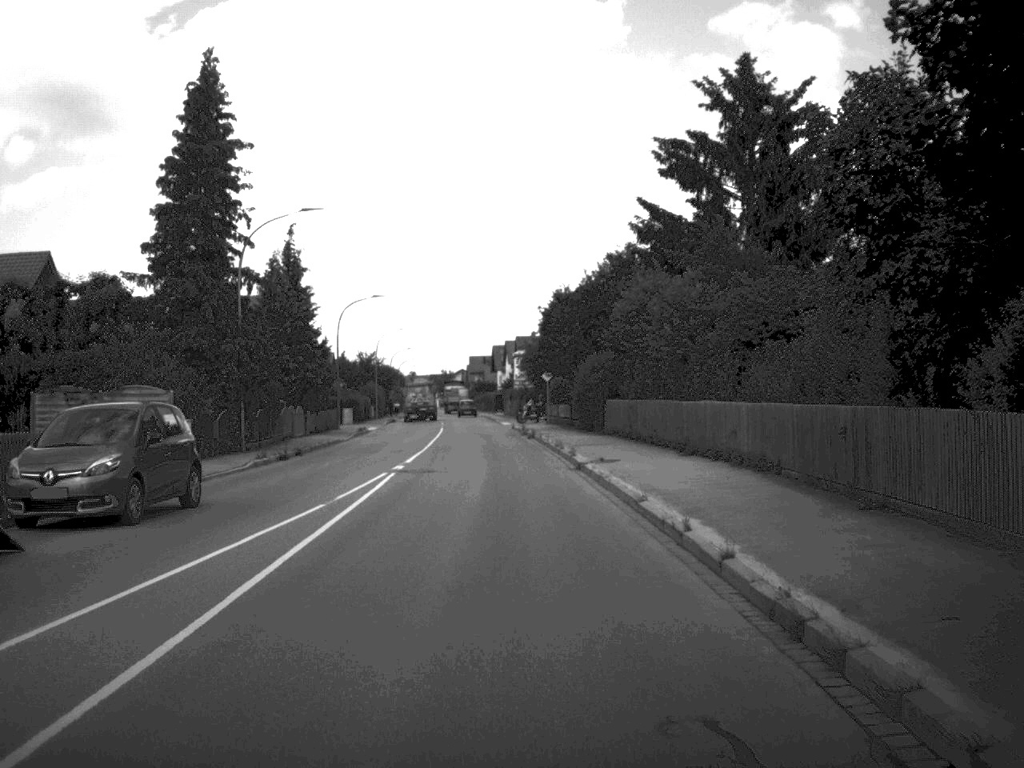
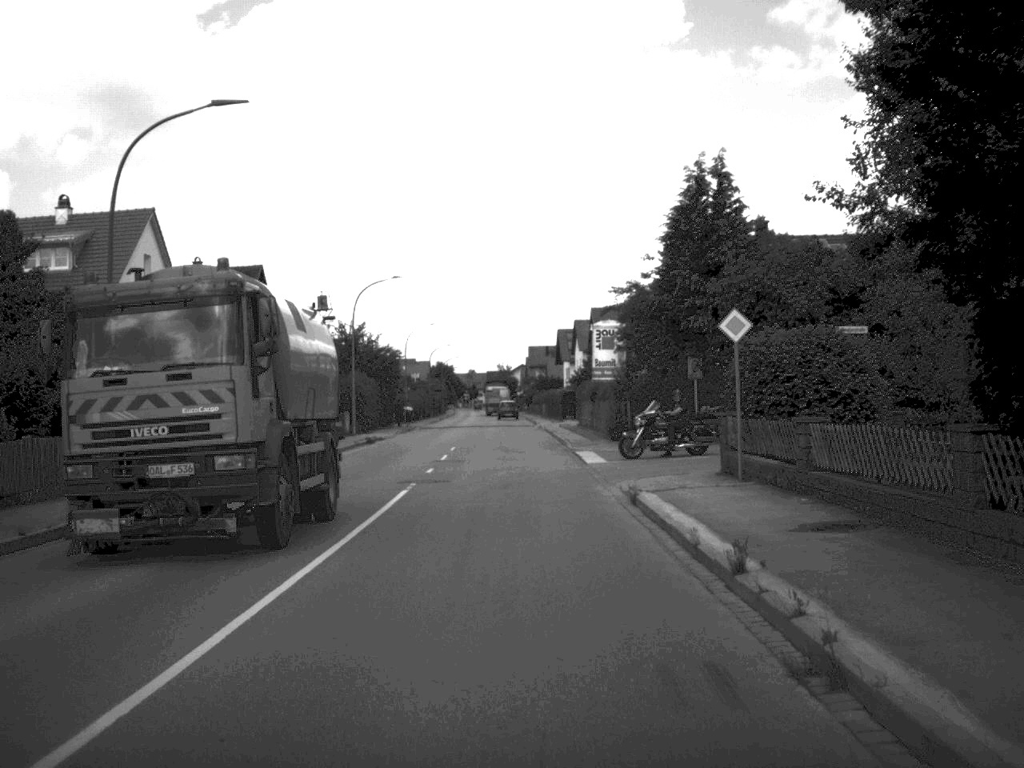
(-1.4, +45.9) m; -3°
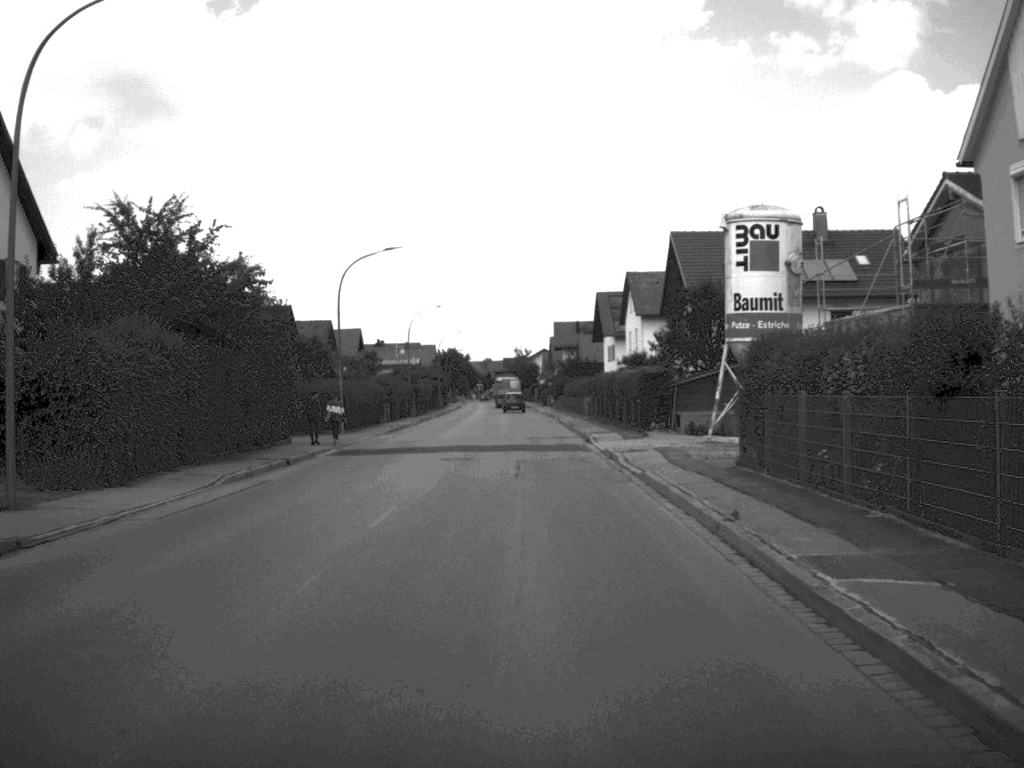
(-0.8, +43.0) m; -1°
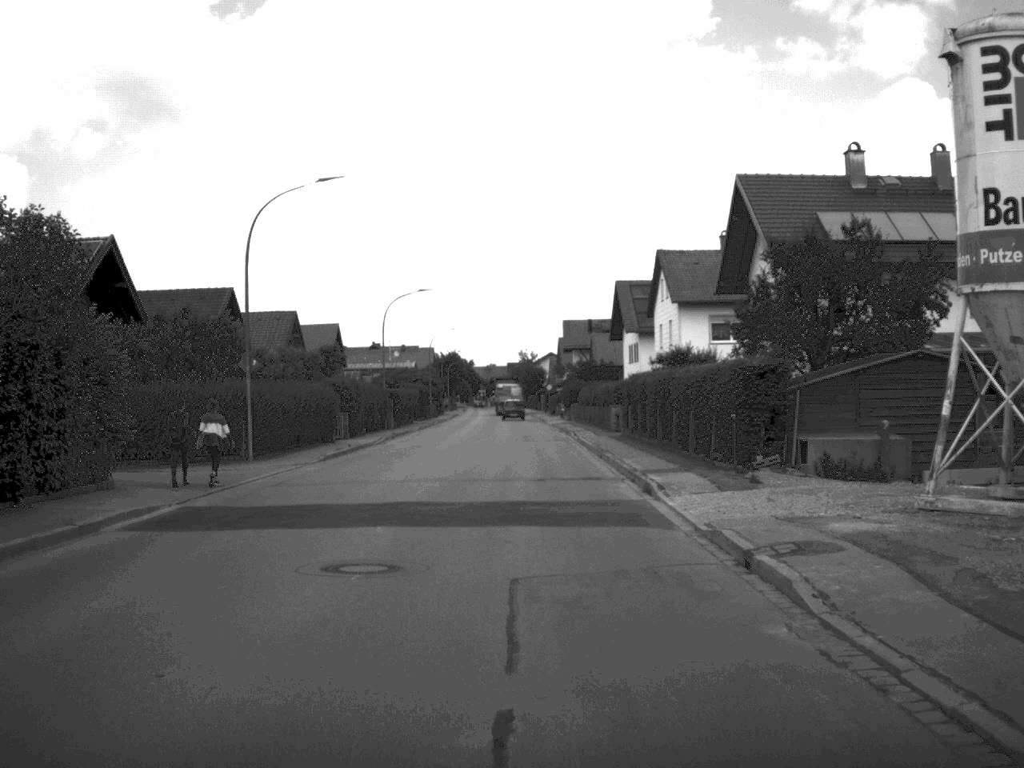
(0.0, +17.6) m; 0°
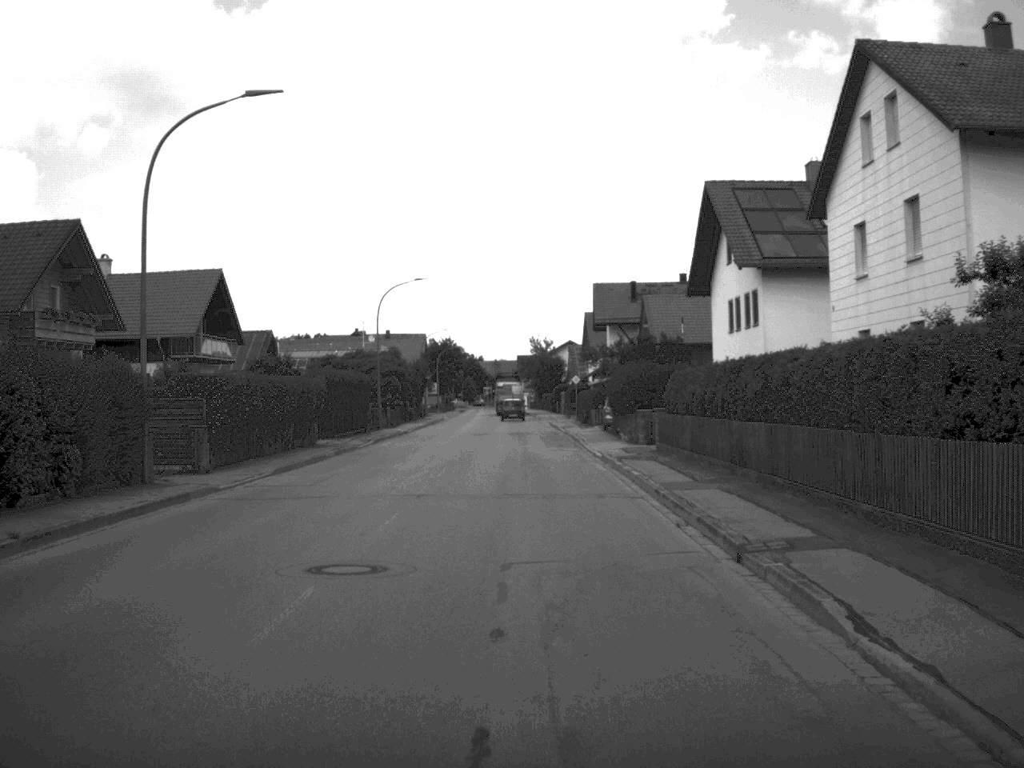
(-0.2, +42.8) m; -1°
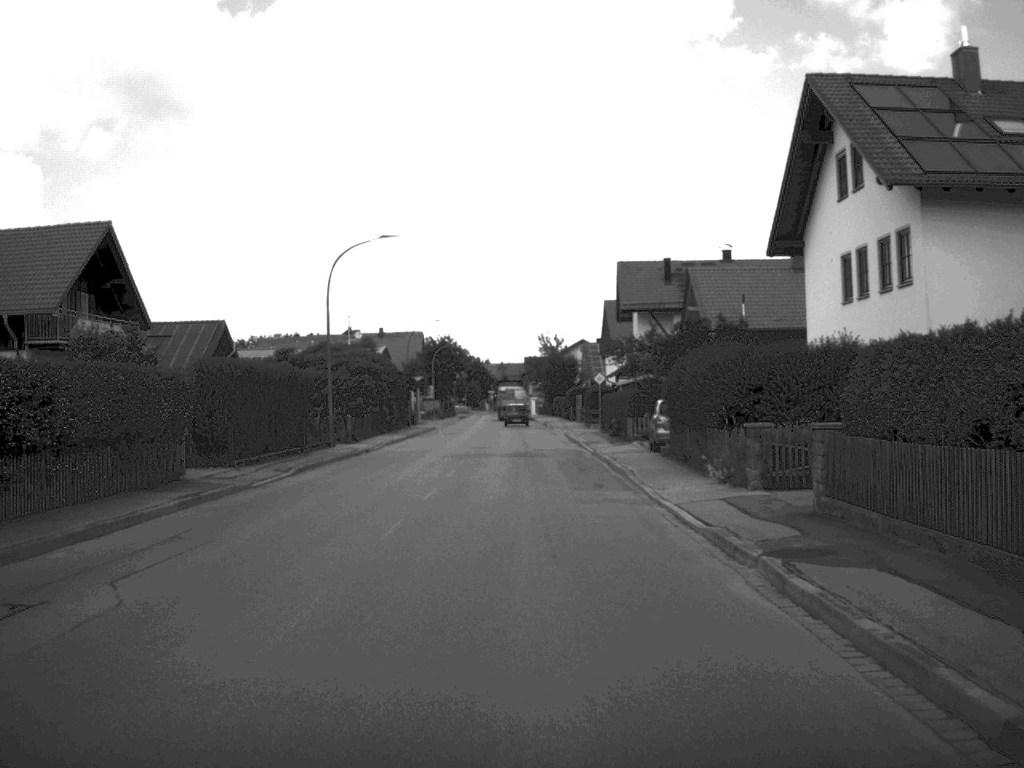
(-0.1, +17.8) m; 0°
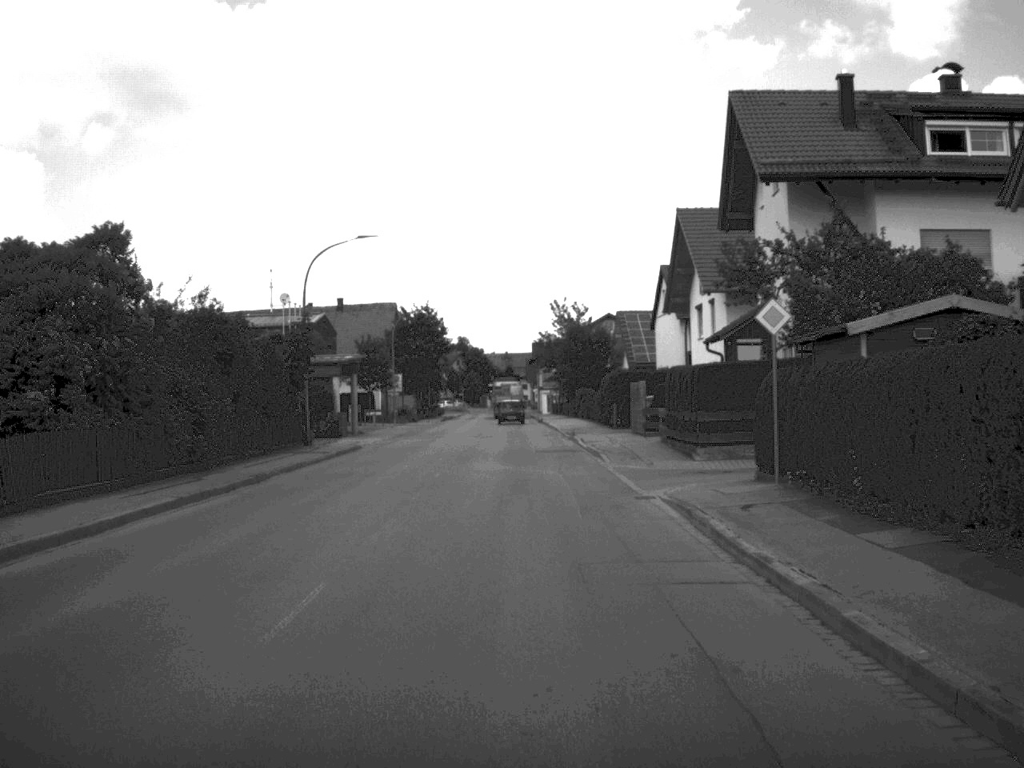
(-0.2, +42.1) m; -1°
